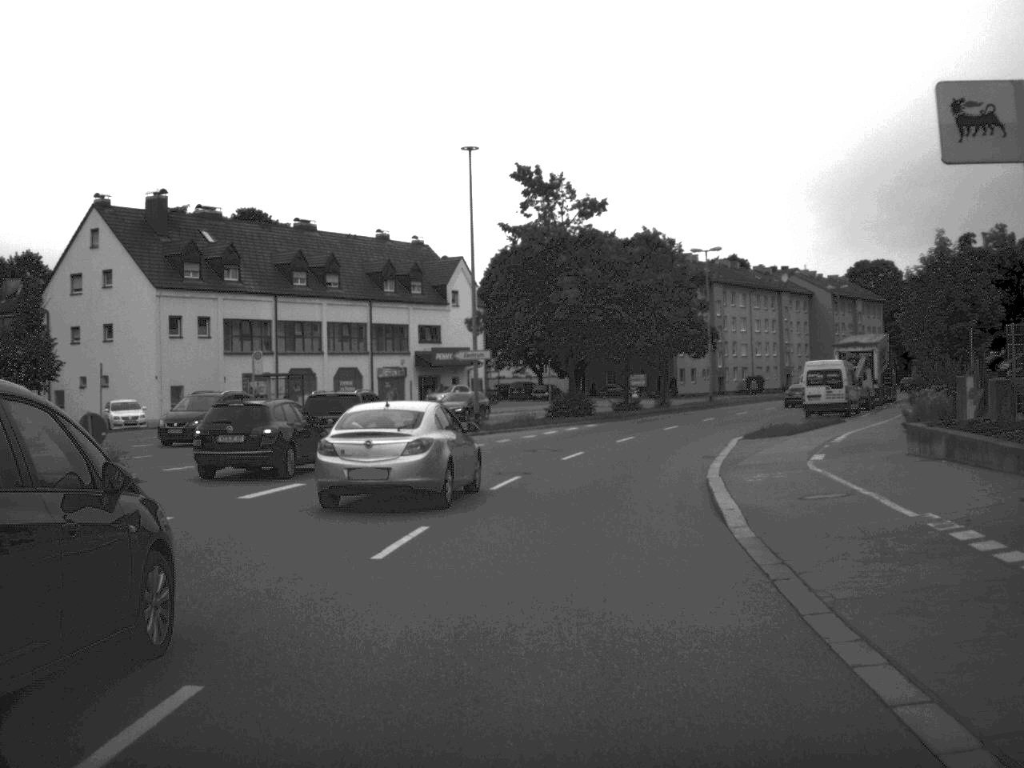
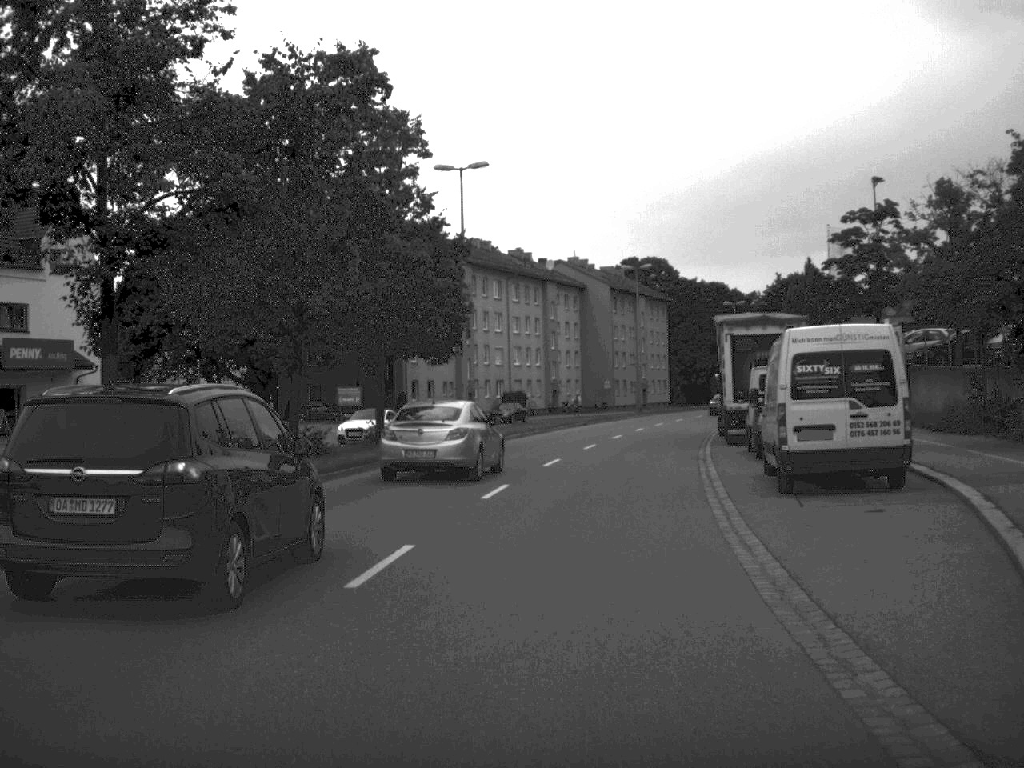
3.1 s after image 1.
(+3.9, +36.0) m; +12°
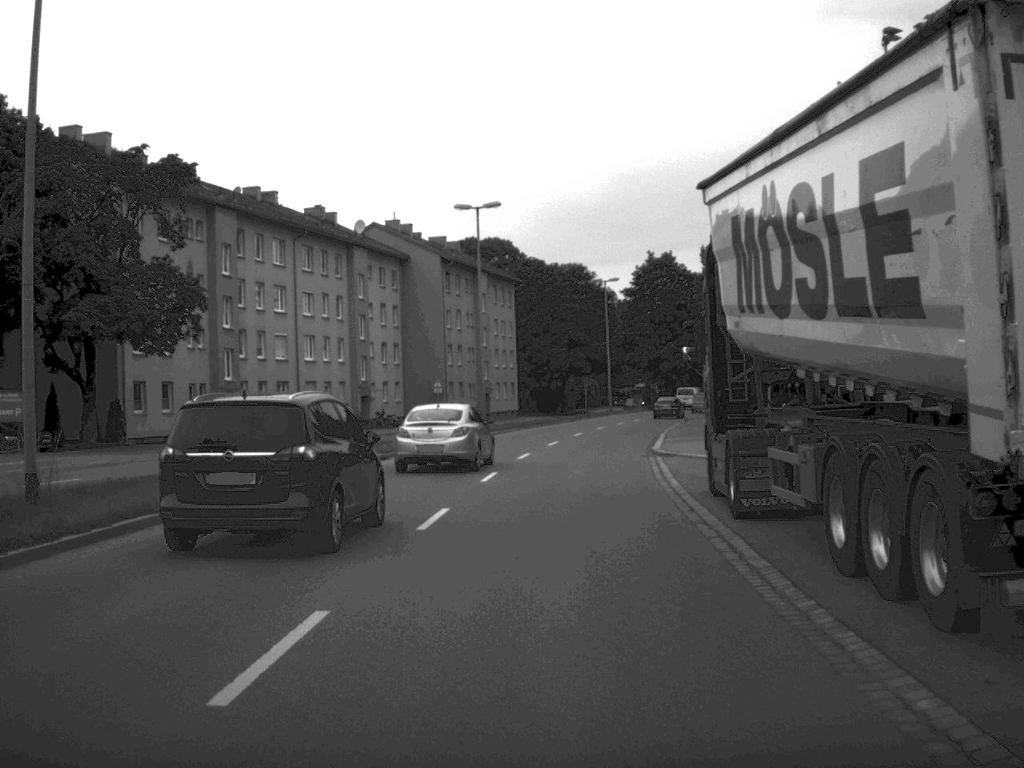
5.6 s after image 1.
(+2.2, +30.2) m; +7°
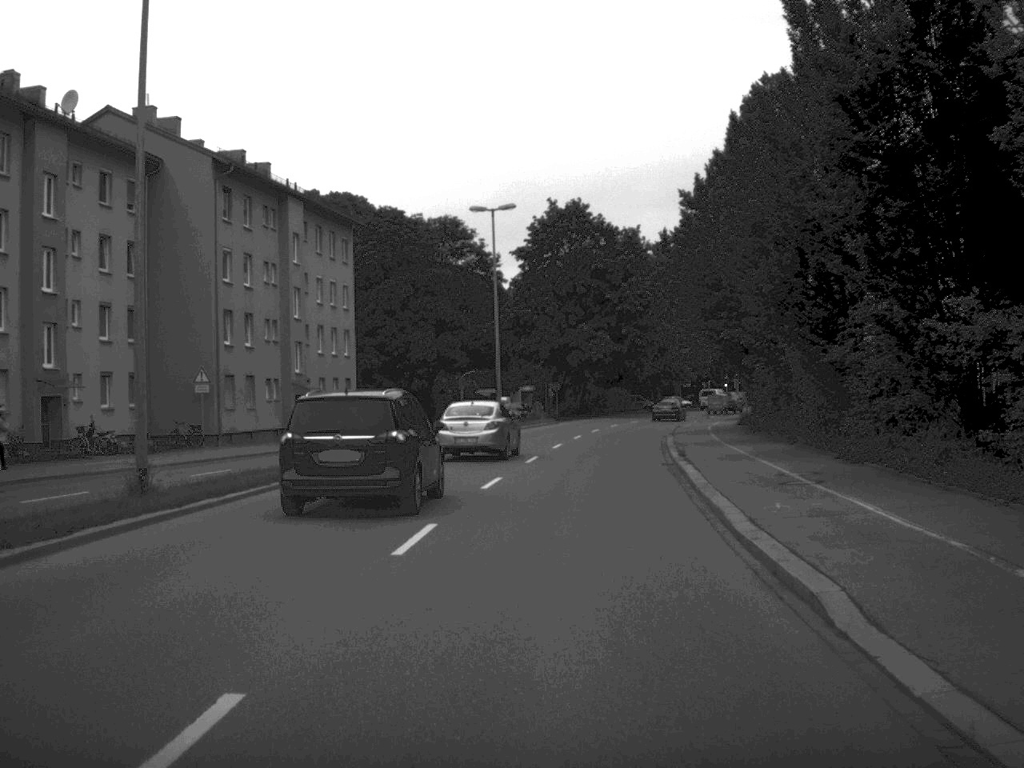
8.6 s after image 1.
(+1.8, +37.9) m; +5°
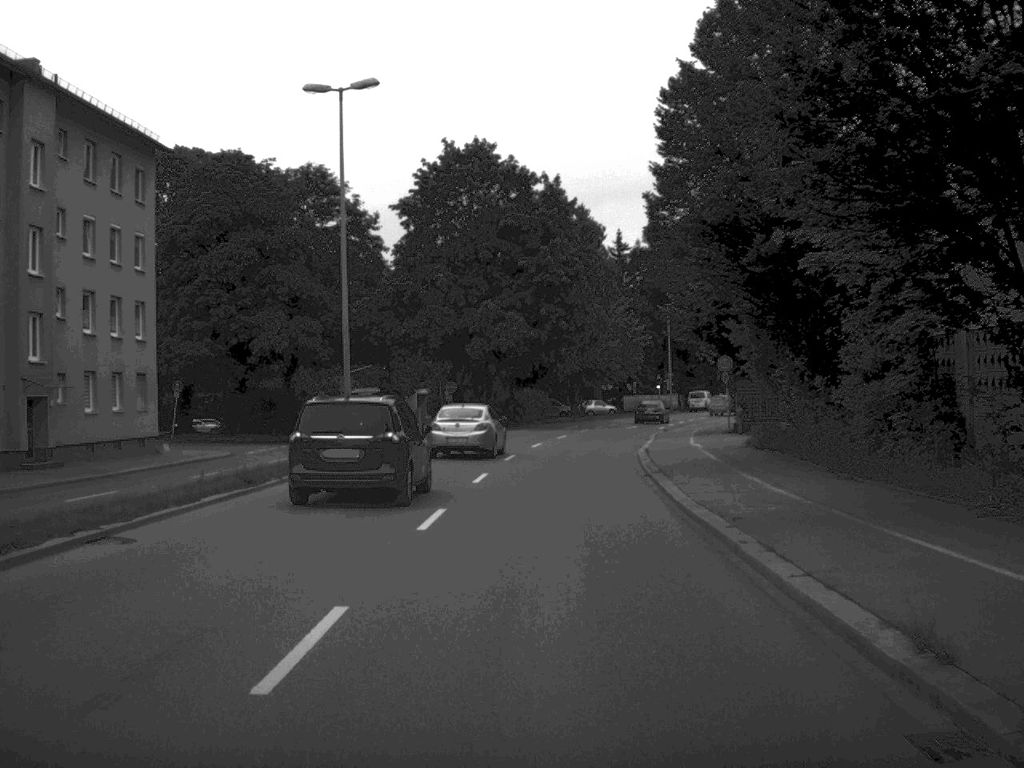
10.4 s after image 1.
(+0.8, +23.4) m; +4°
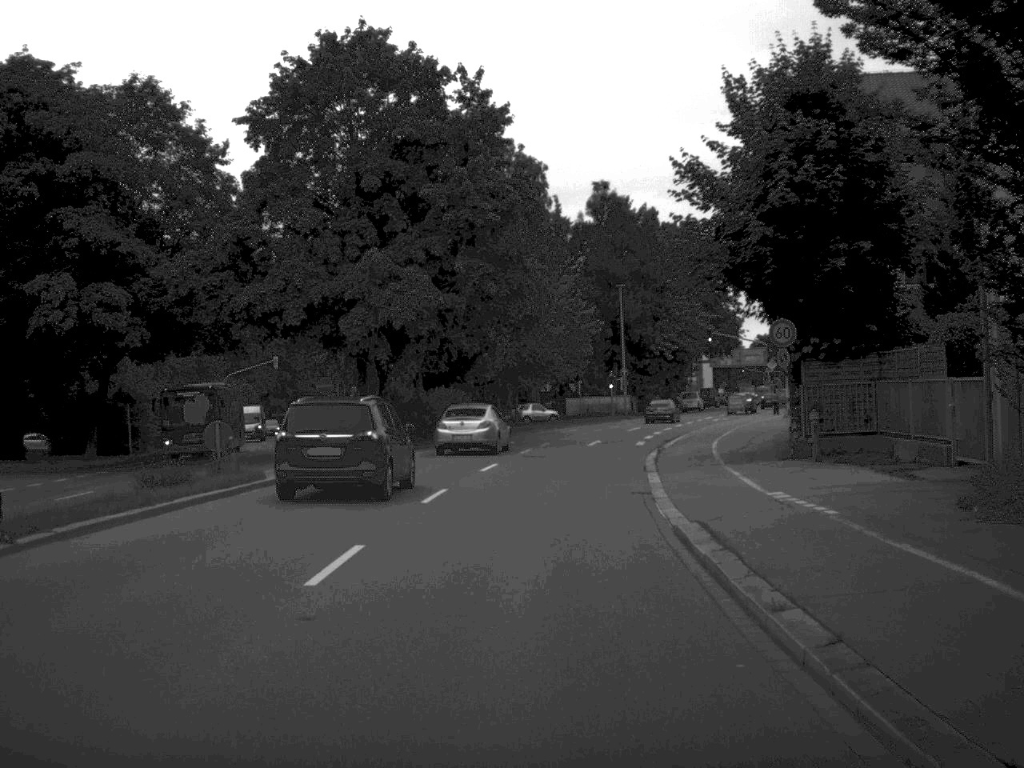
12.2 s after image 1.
(+0.6, +22.4) m; +3°
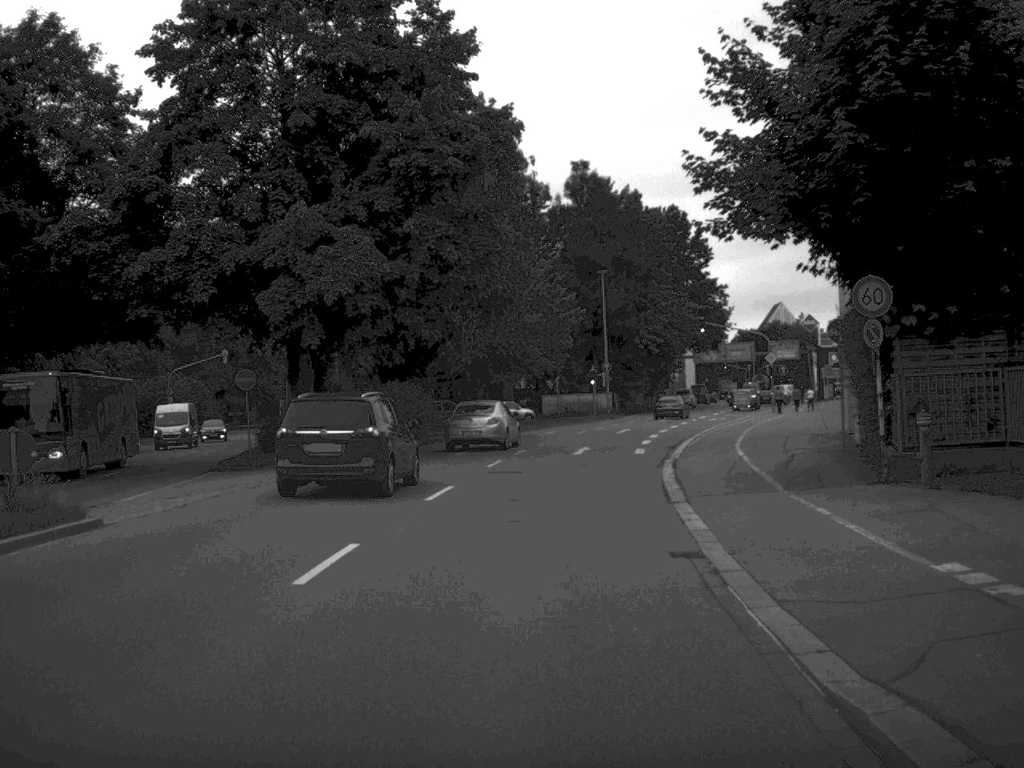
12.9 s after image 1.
(+0.1, +9.1) m; +1°
